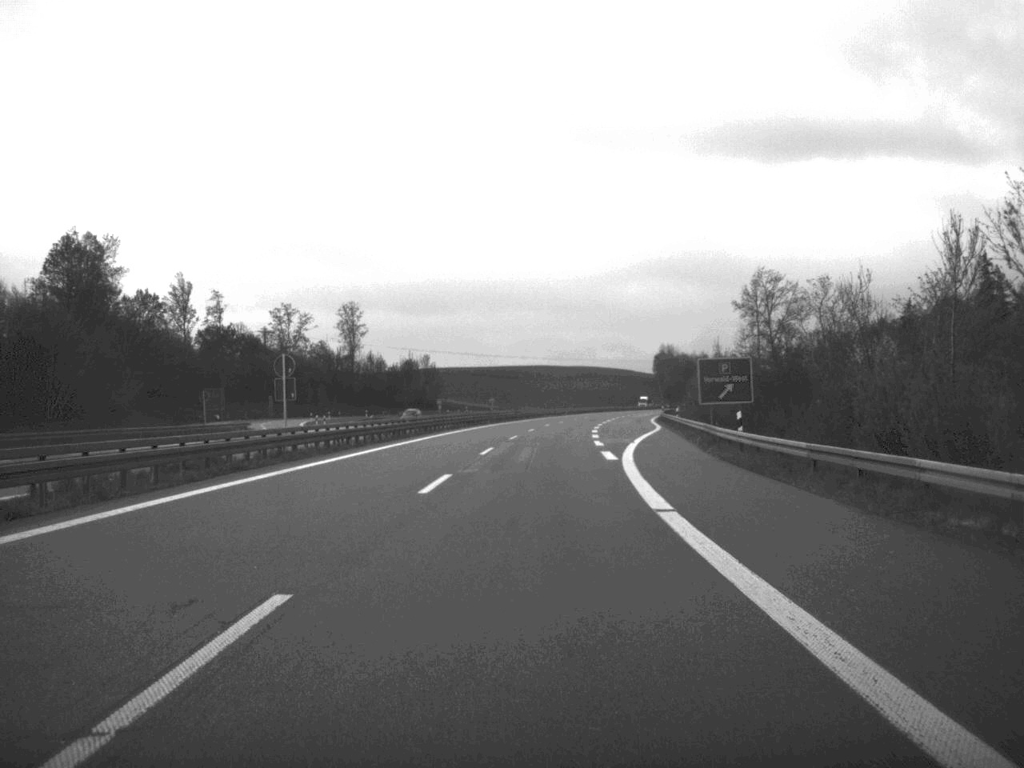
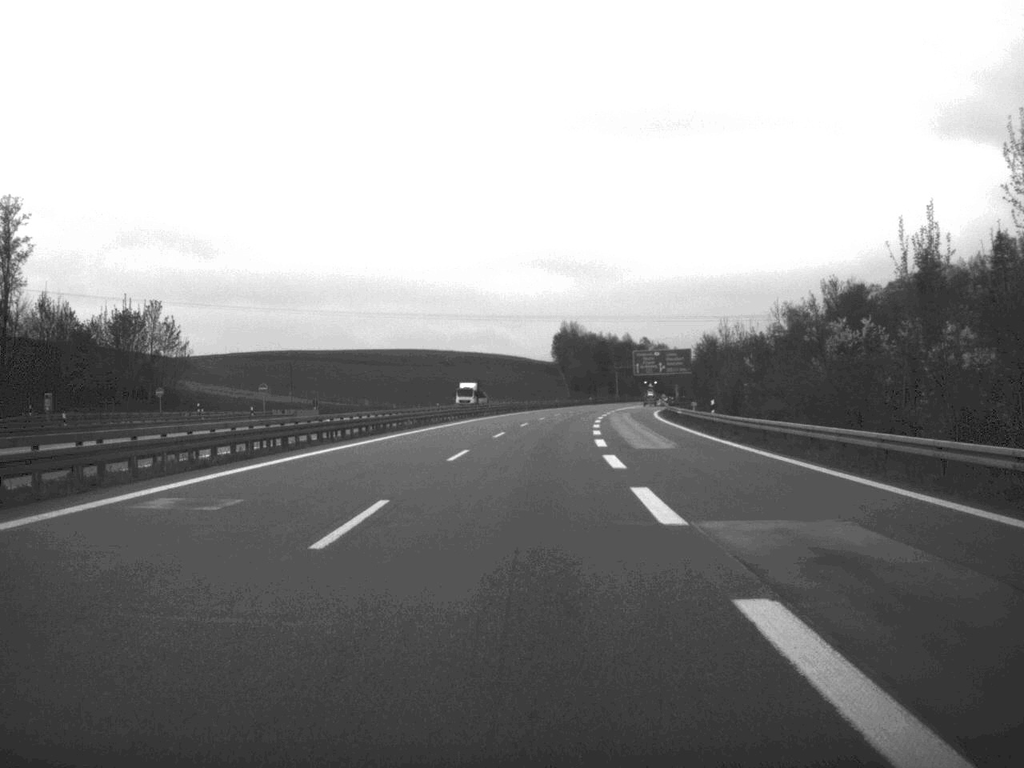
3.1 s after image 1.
(+5.5, +115.4) m; +5°
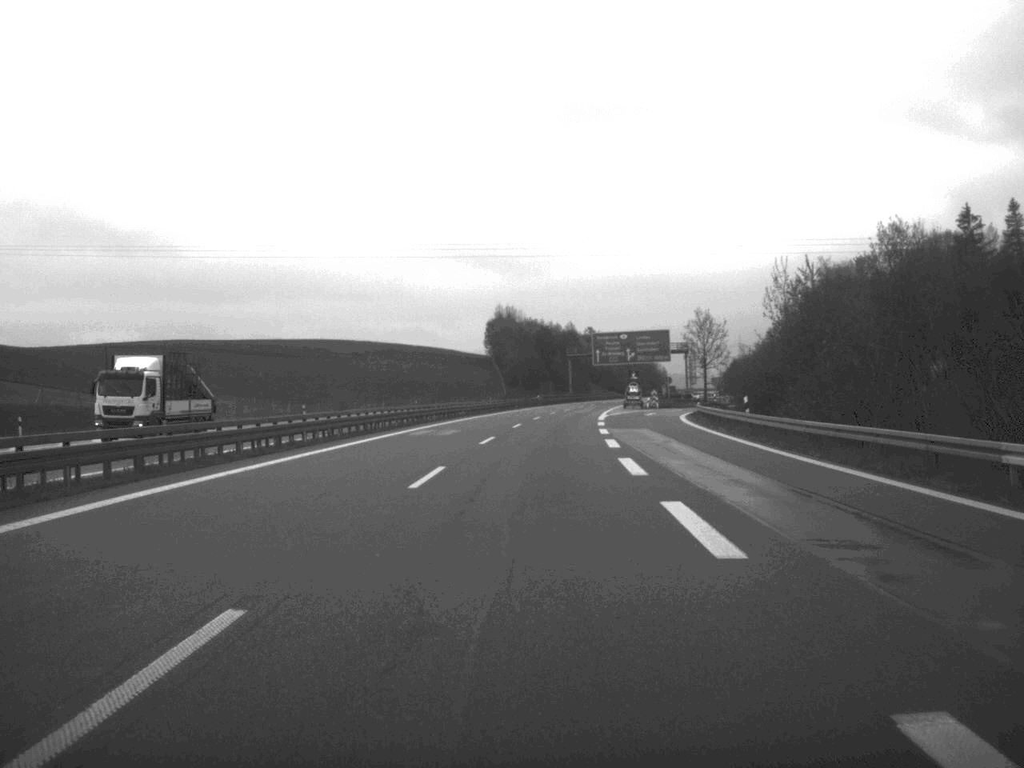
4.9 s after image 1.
(+1.7, +62.7) m; +3°
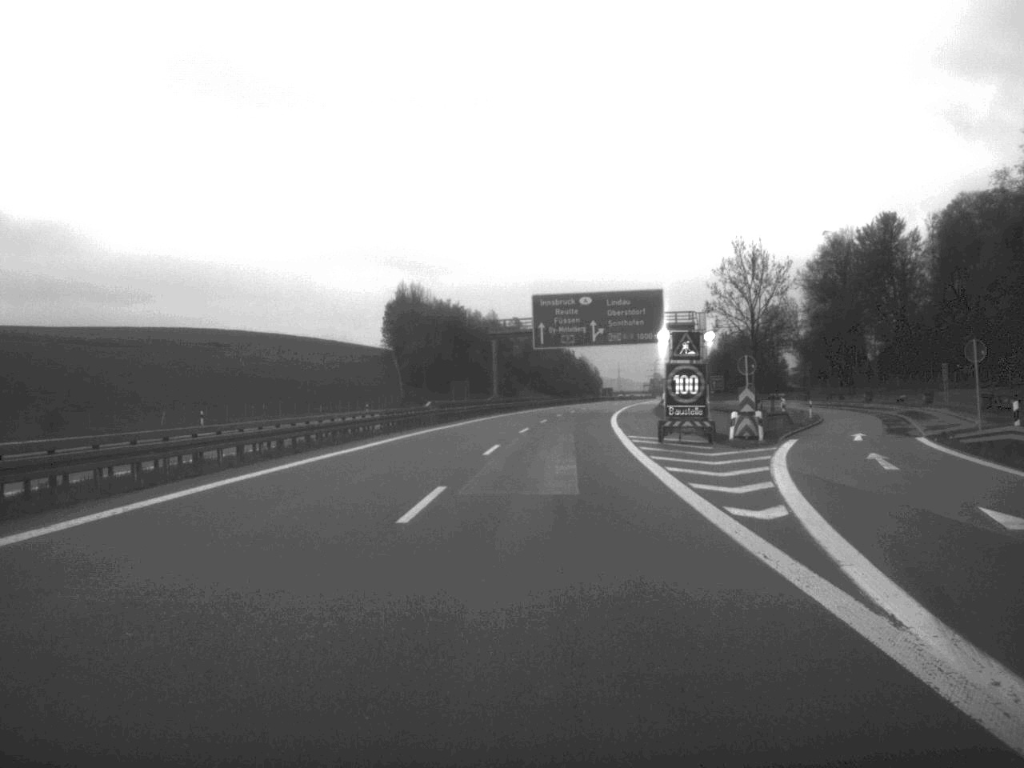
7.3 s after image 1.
(+2.3, +76.3) m; +3°
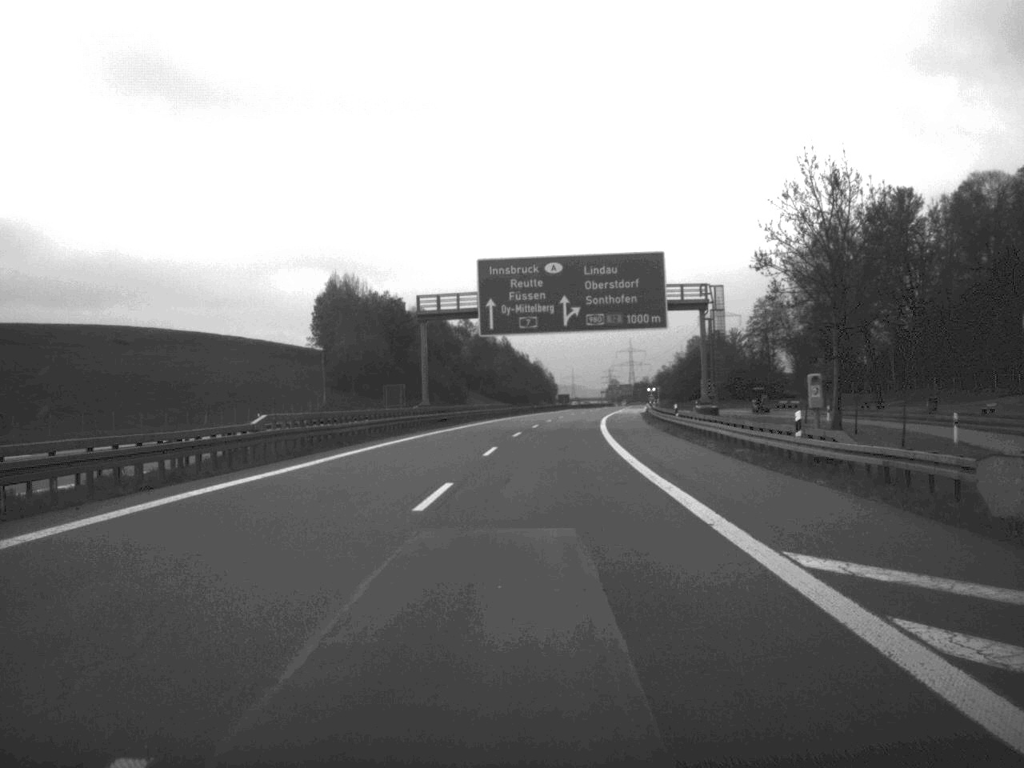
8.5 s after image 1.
(+0.6, +33.1) m; +2°
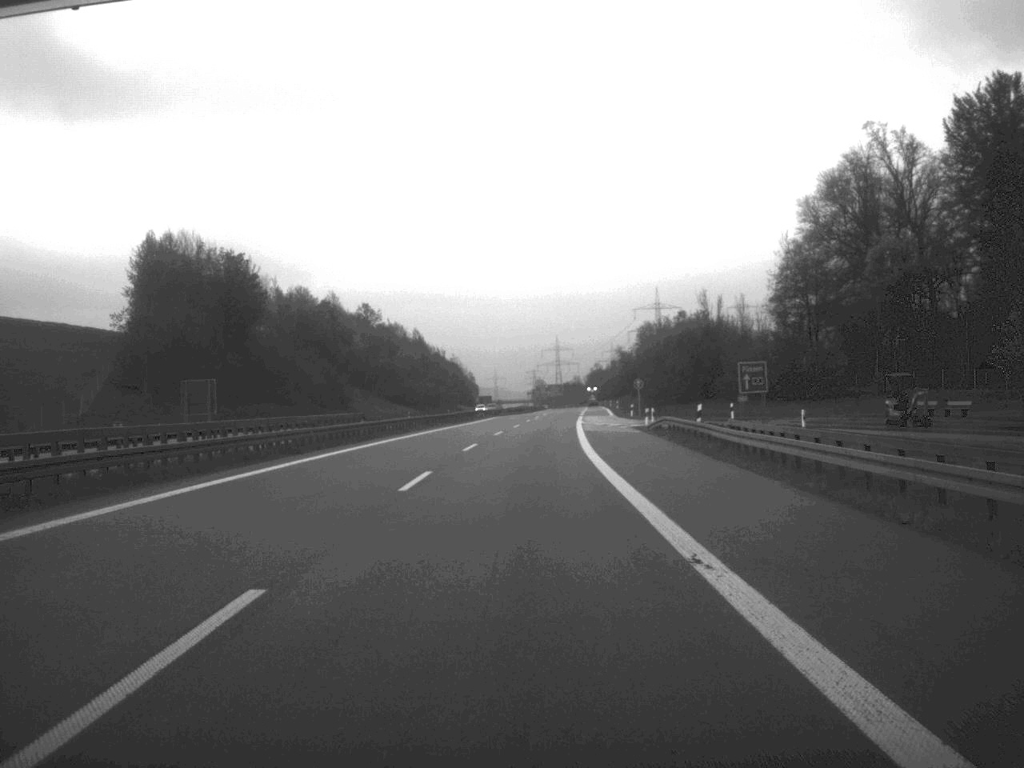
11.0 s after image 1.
(+2.2, +66.0) m; +3°
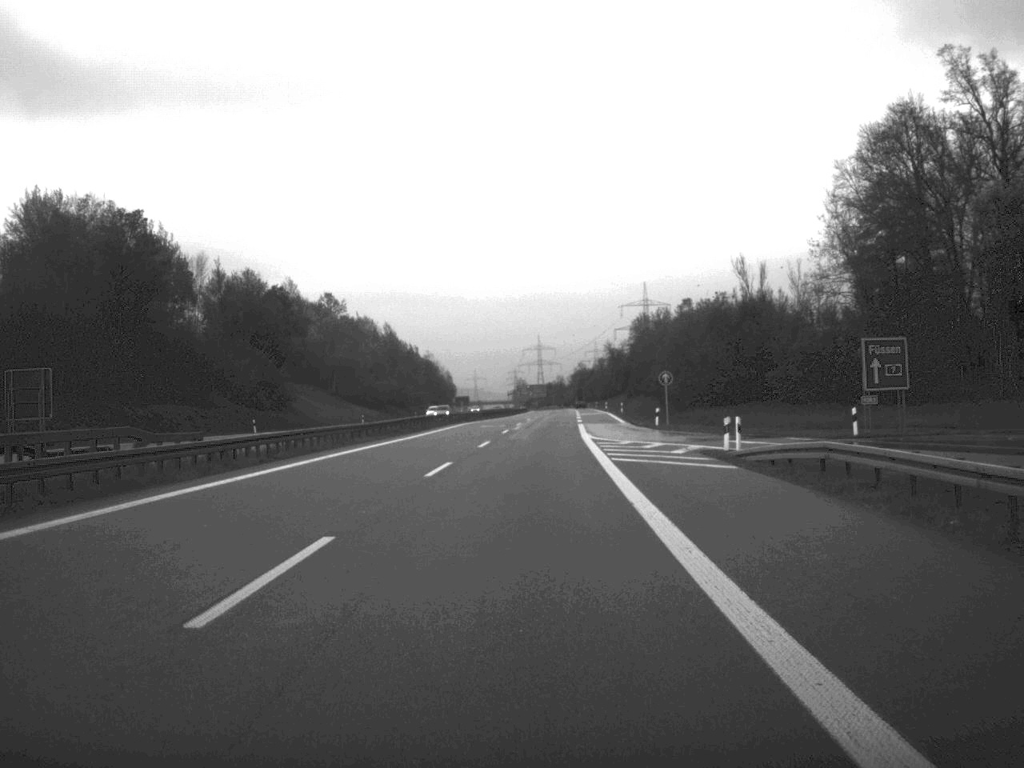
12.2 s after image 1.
(+0.2, +31.3) m; +1°
